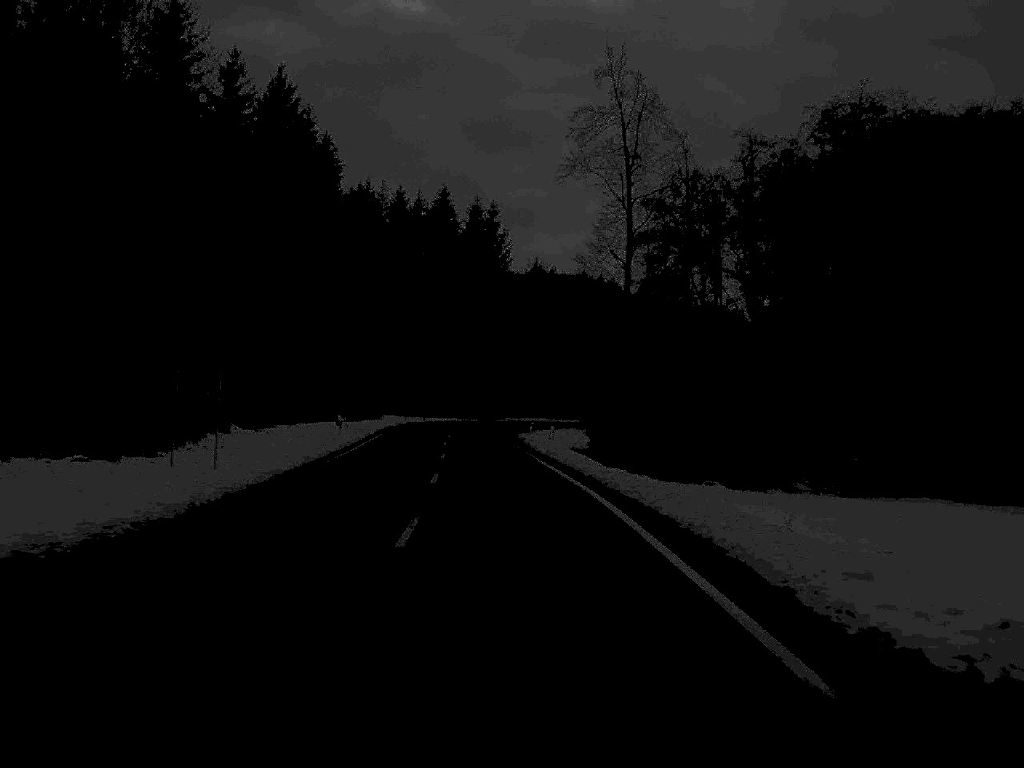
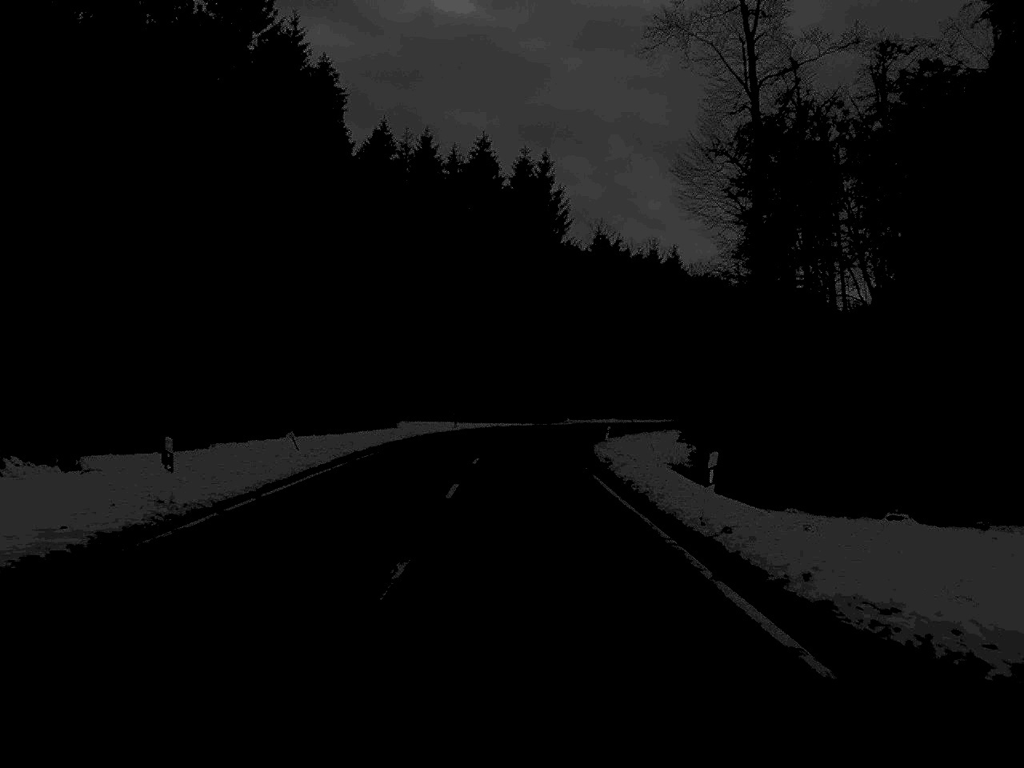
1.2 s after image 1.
(-0.7, +27.8) m; -2°
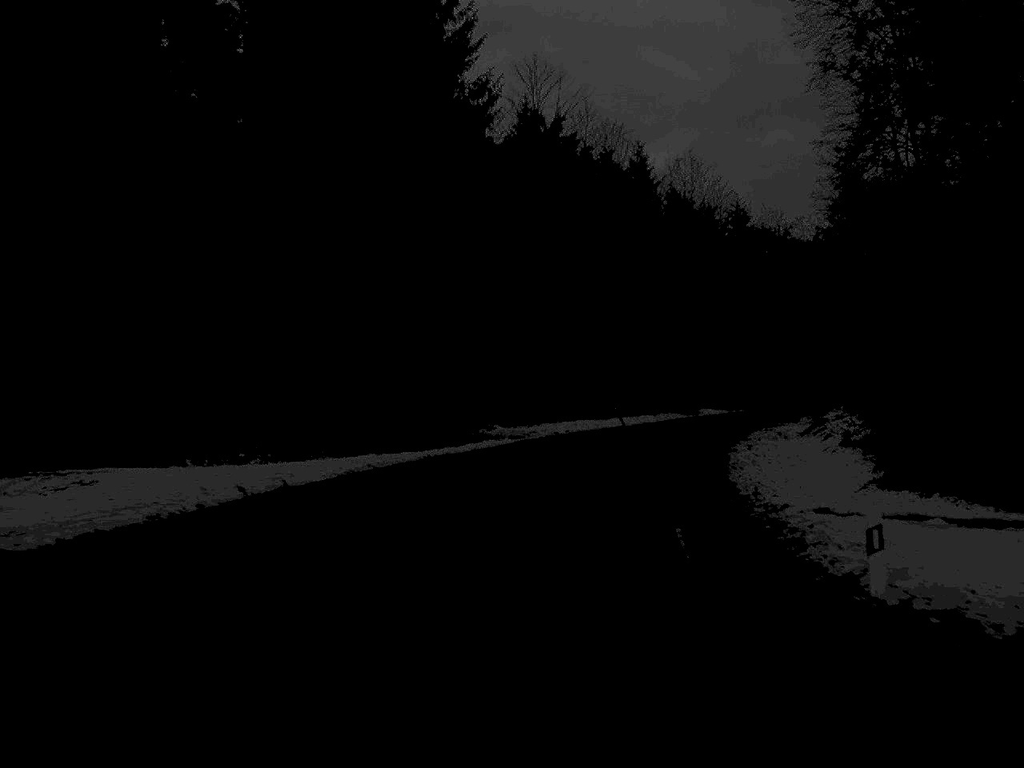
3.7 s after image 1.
(+0.9, +56.6) m; +4°
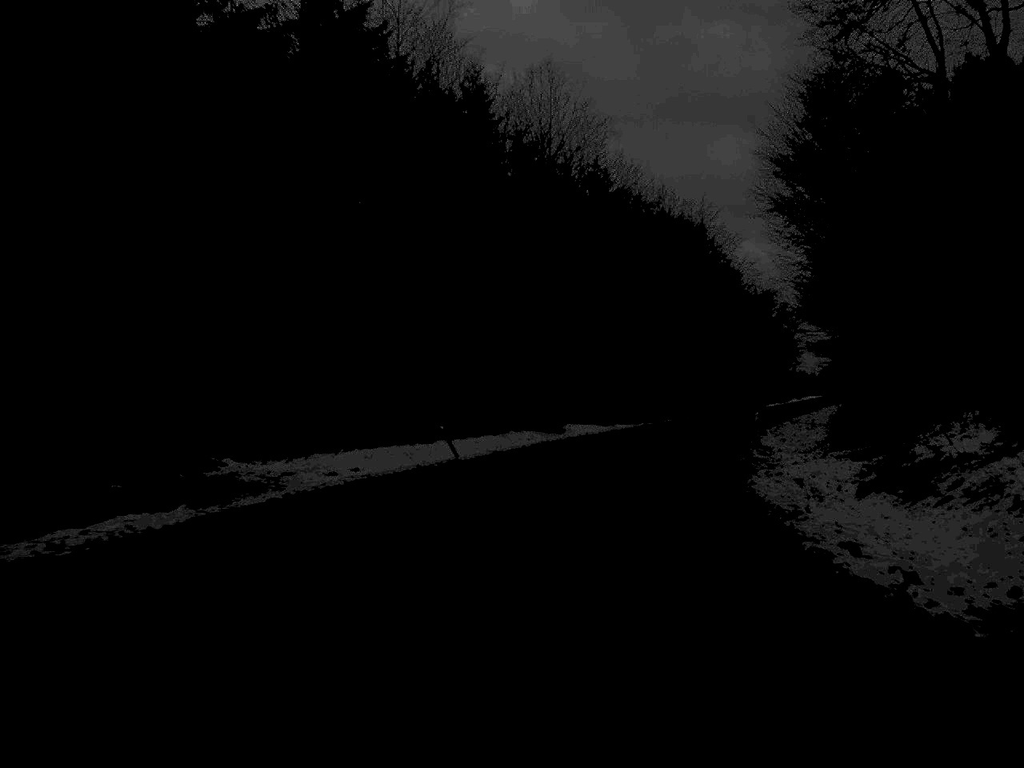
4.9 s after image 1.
(+1.7, +26.1) m; +8°
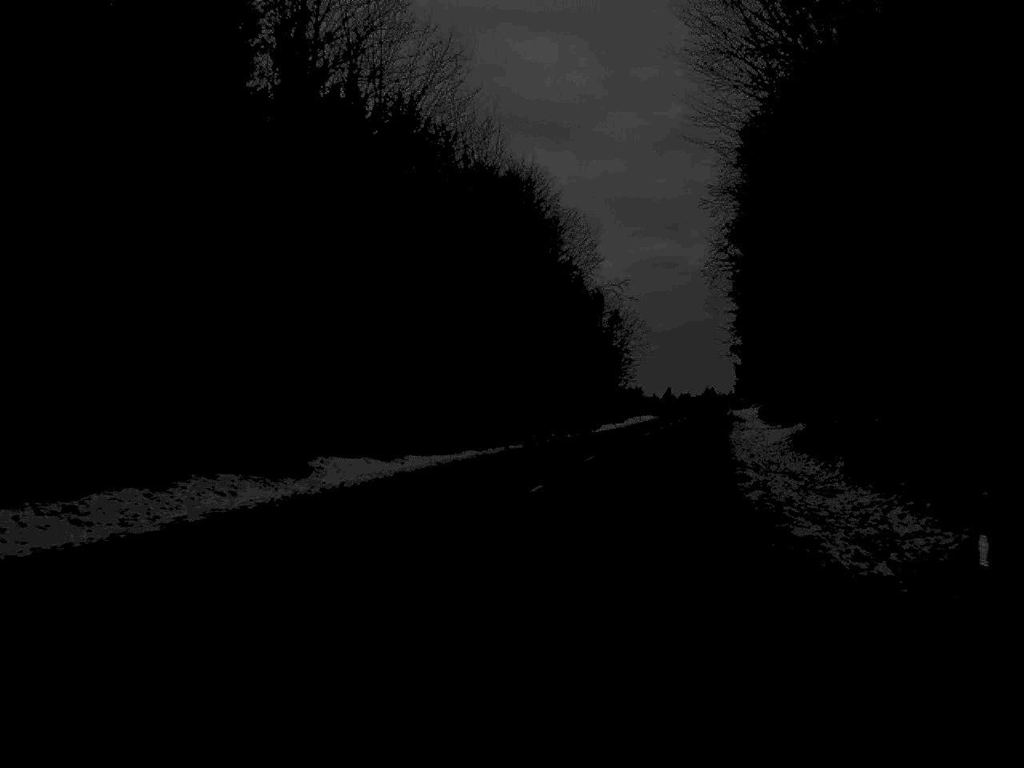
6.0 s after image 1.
(+1.9, +25.1) m; +9°
